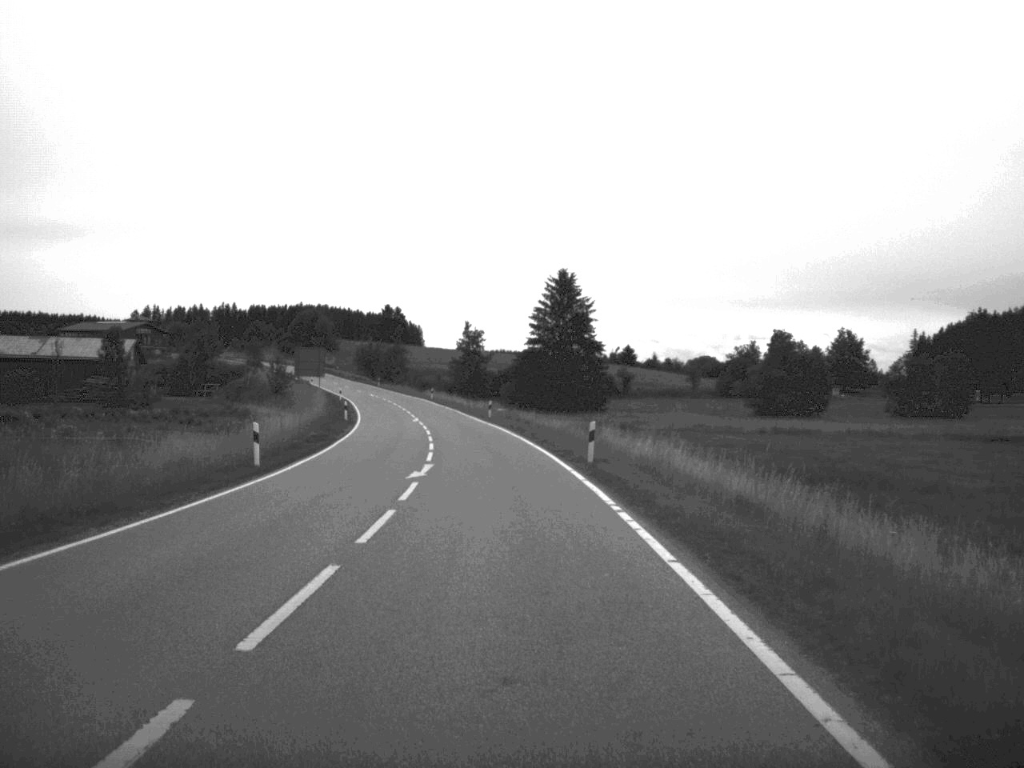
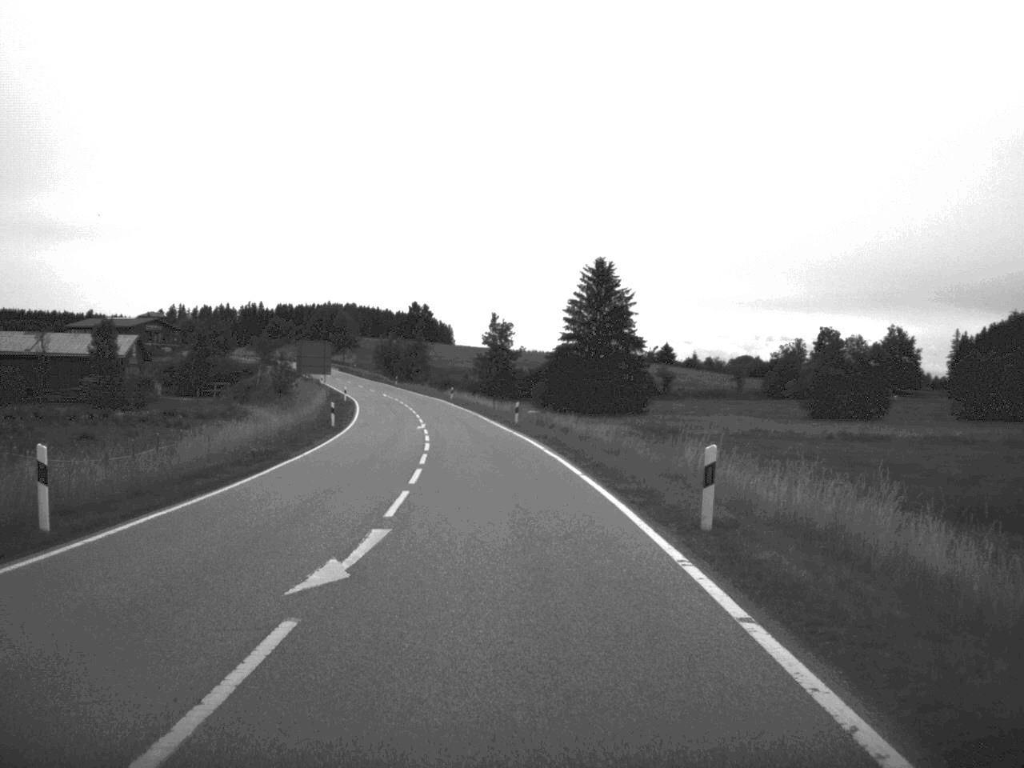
(-0.2, +14.9) m; -1°
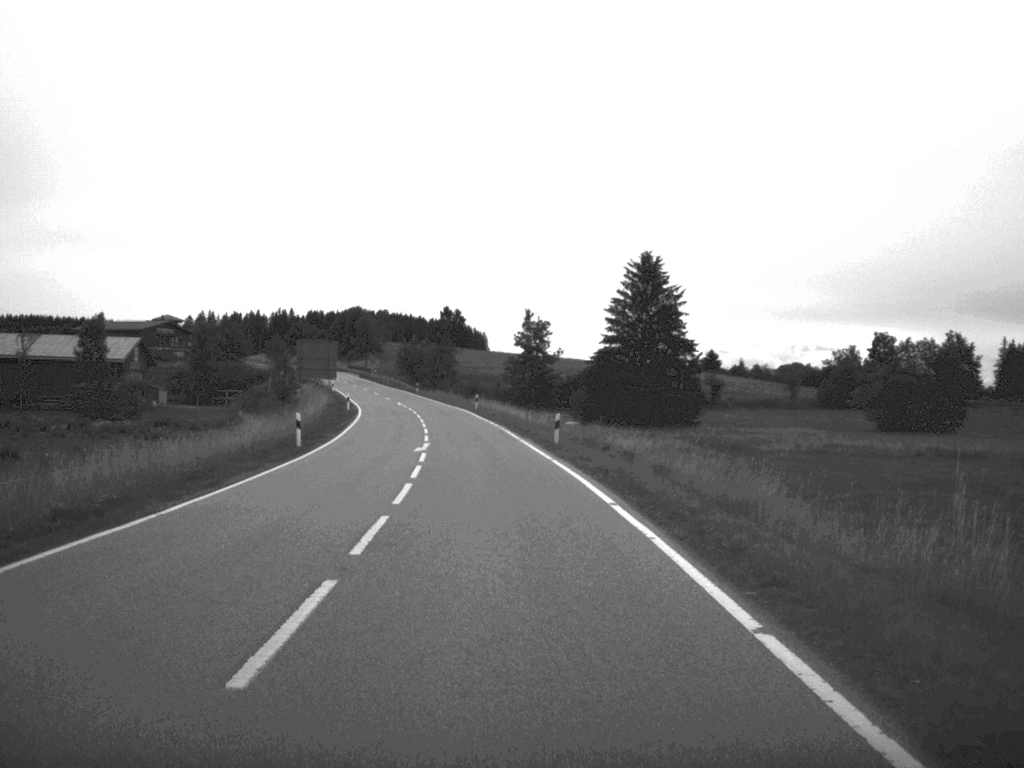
(-0.2, +15.6) m; -2°
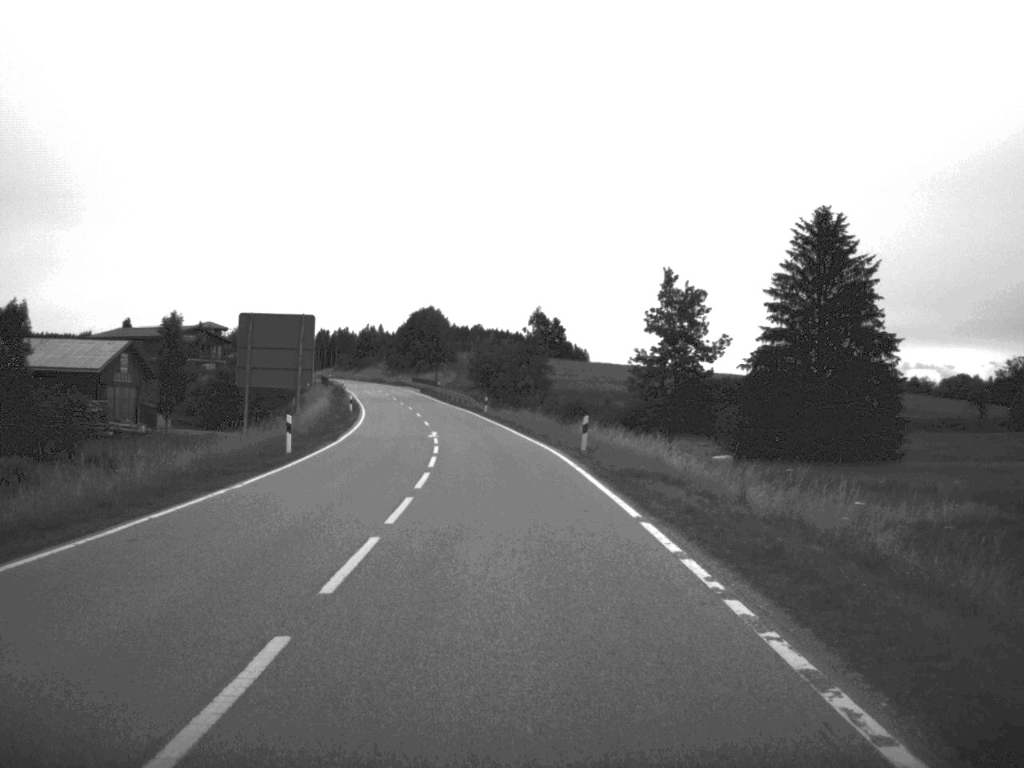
(-1.8, +43.6) m; -5°
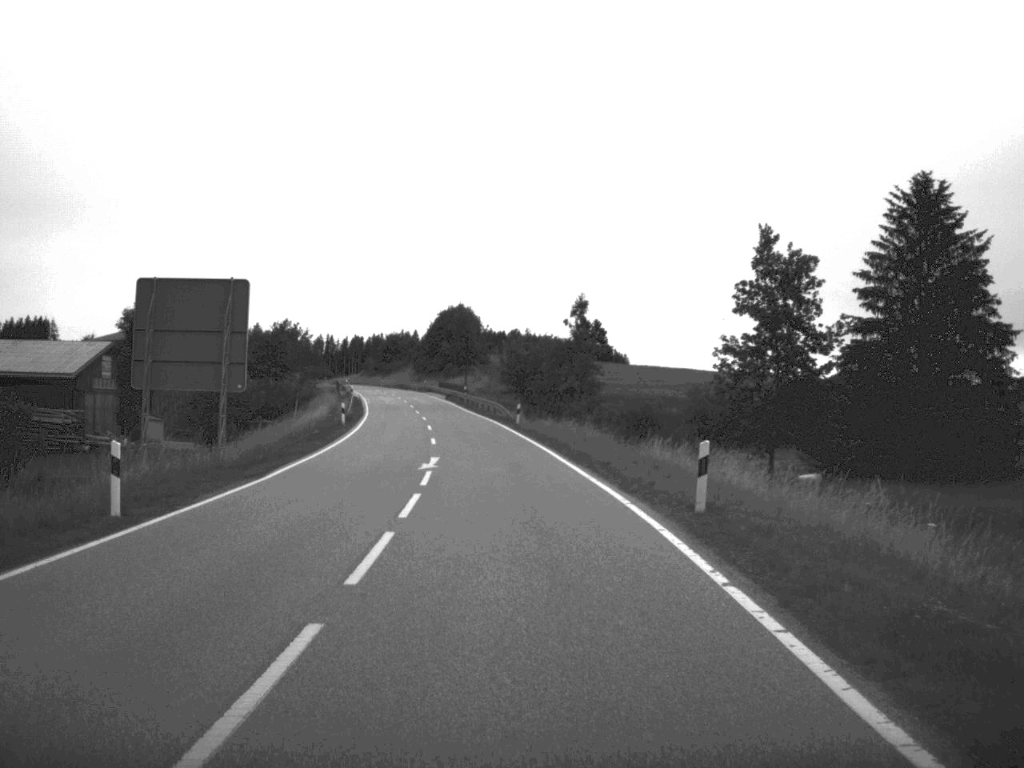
(-0.2, +16.8) m; -2°
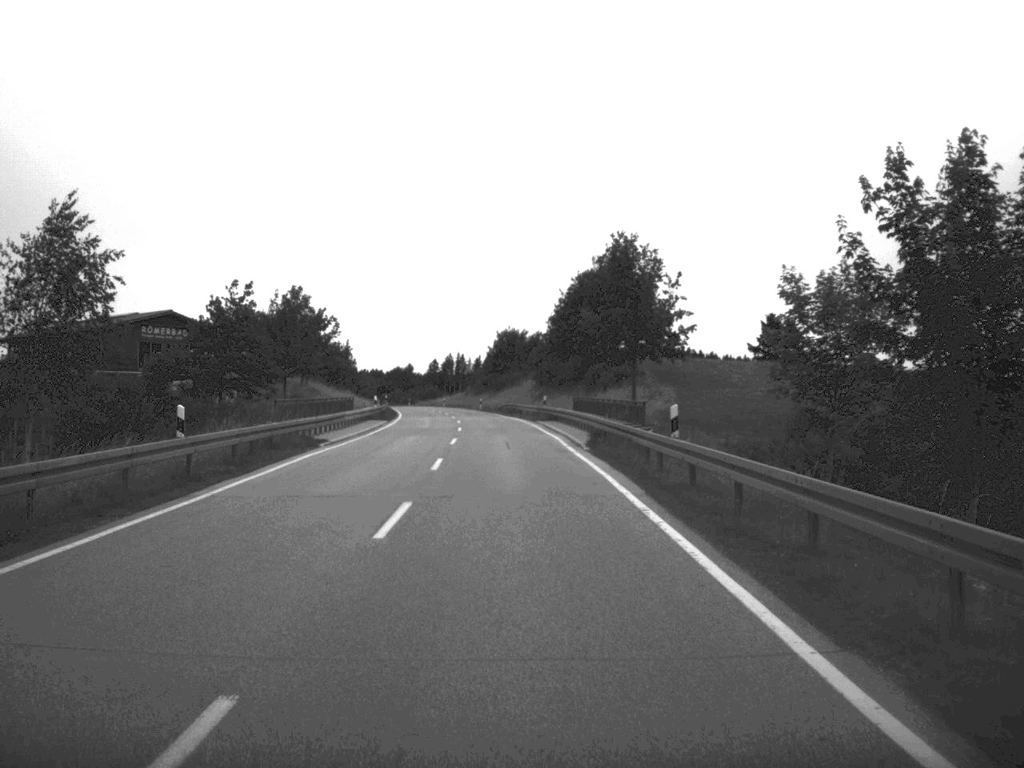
(-4.5, +73.1) m; -6°
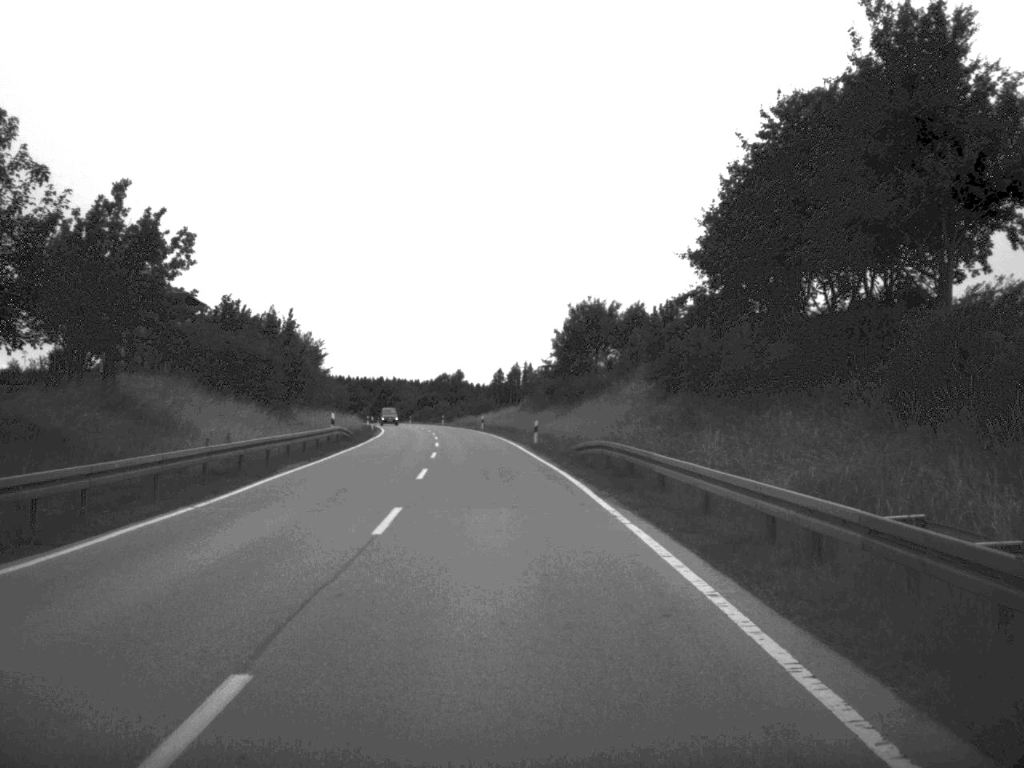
(-1.4, +57.2) m; -3°
